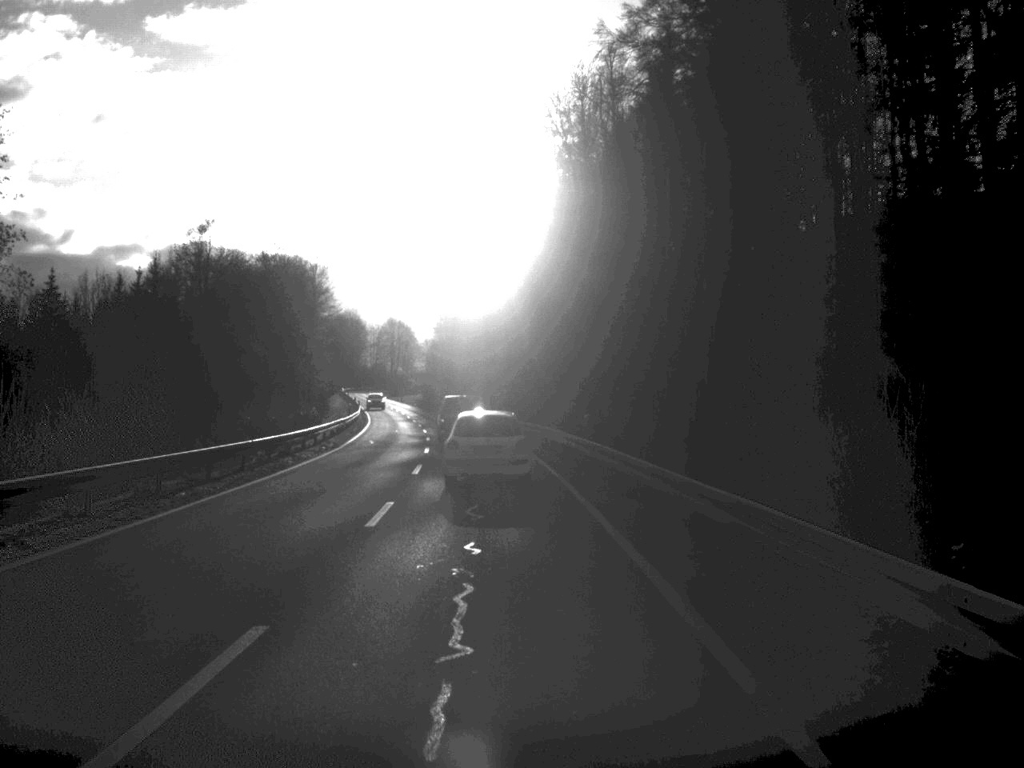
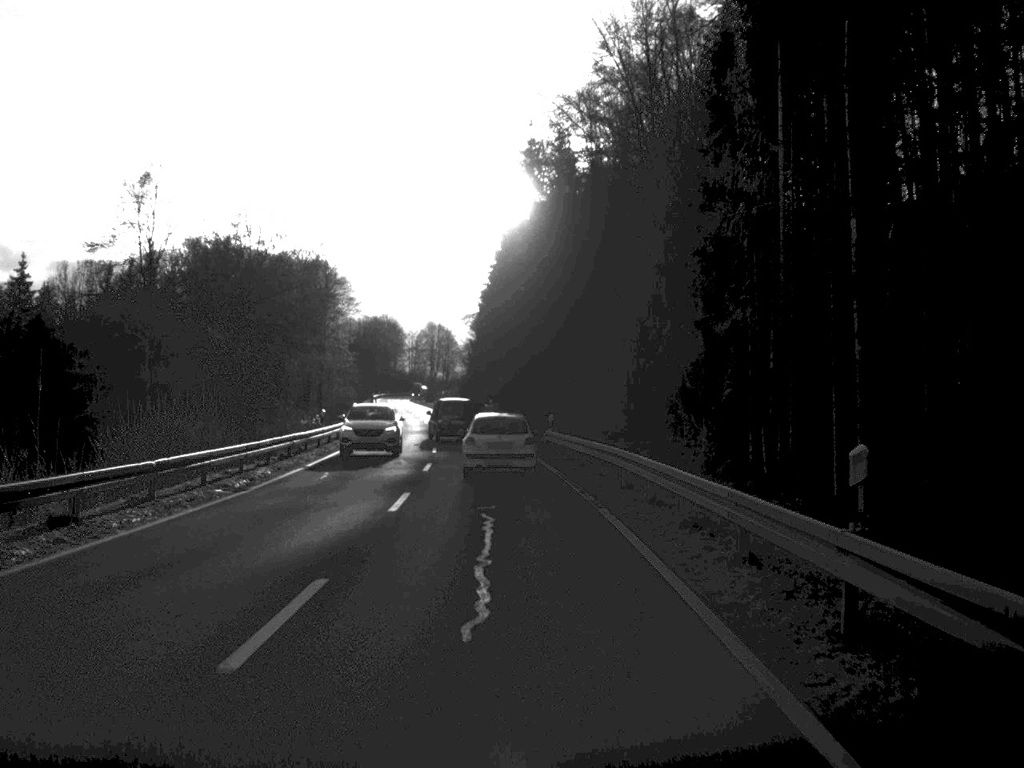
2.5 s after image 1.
(-0.4, +21.1) m; -2°
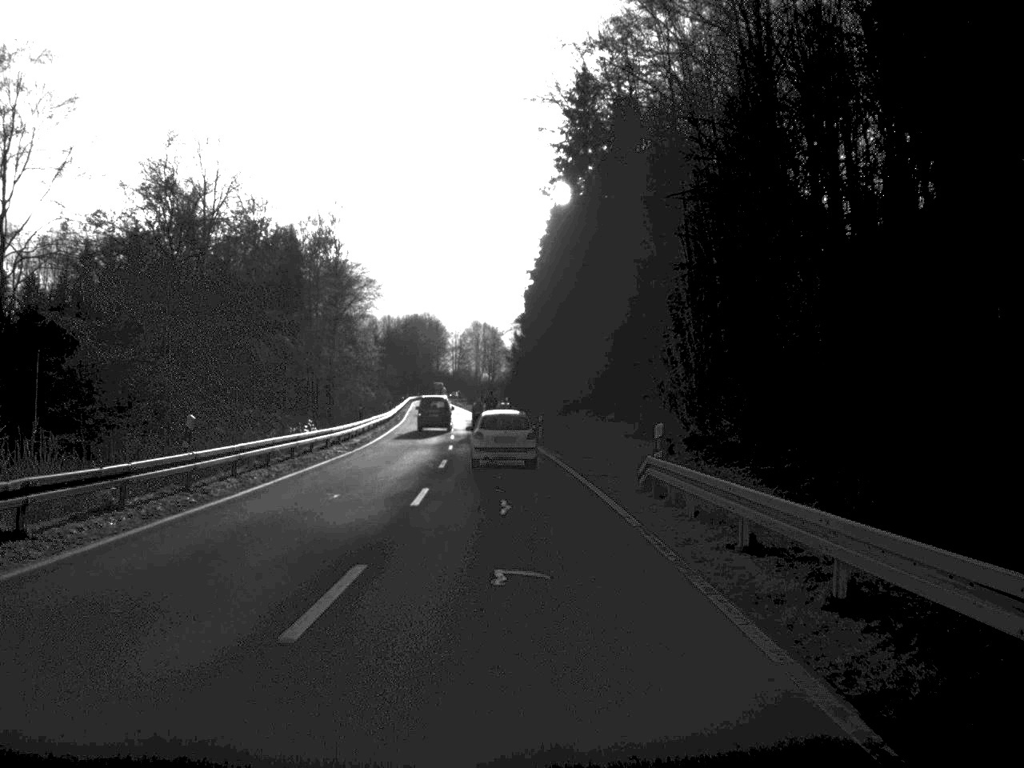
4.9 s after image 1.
(-0.5, +22.6) m; -2°
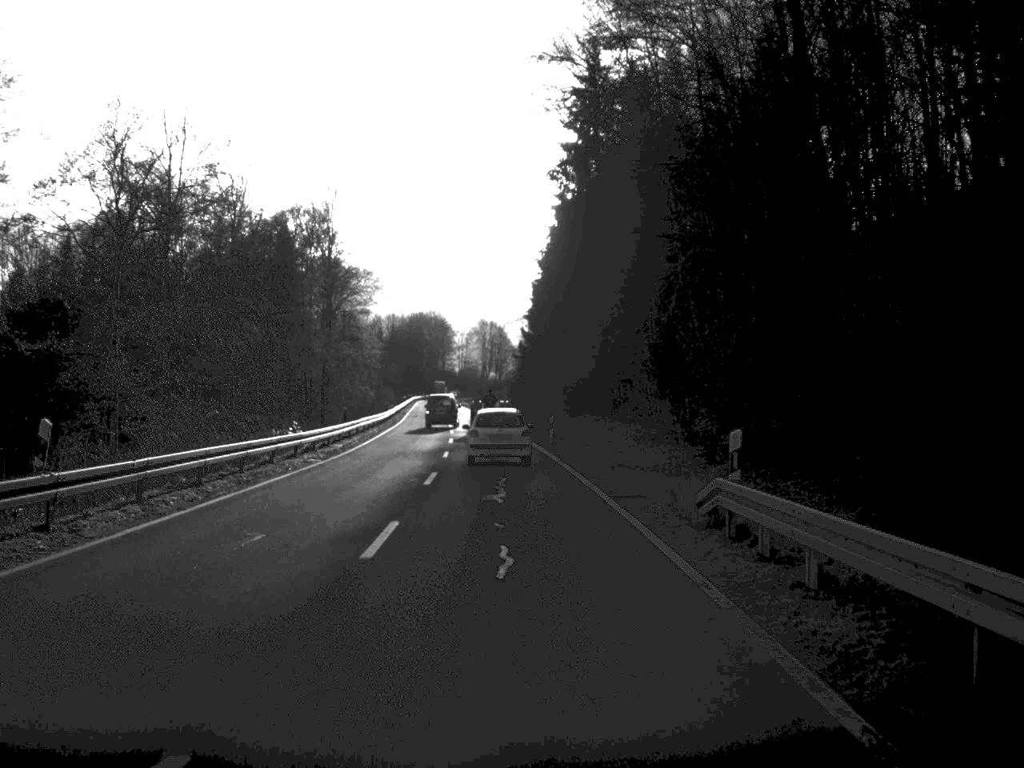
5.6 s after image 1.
(0.0, +7.0) m; 0°
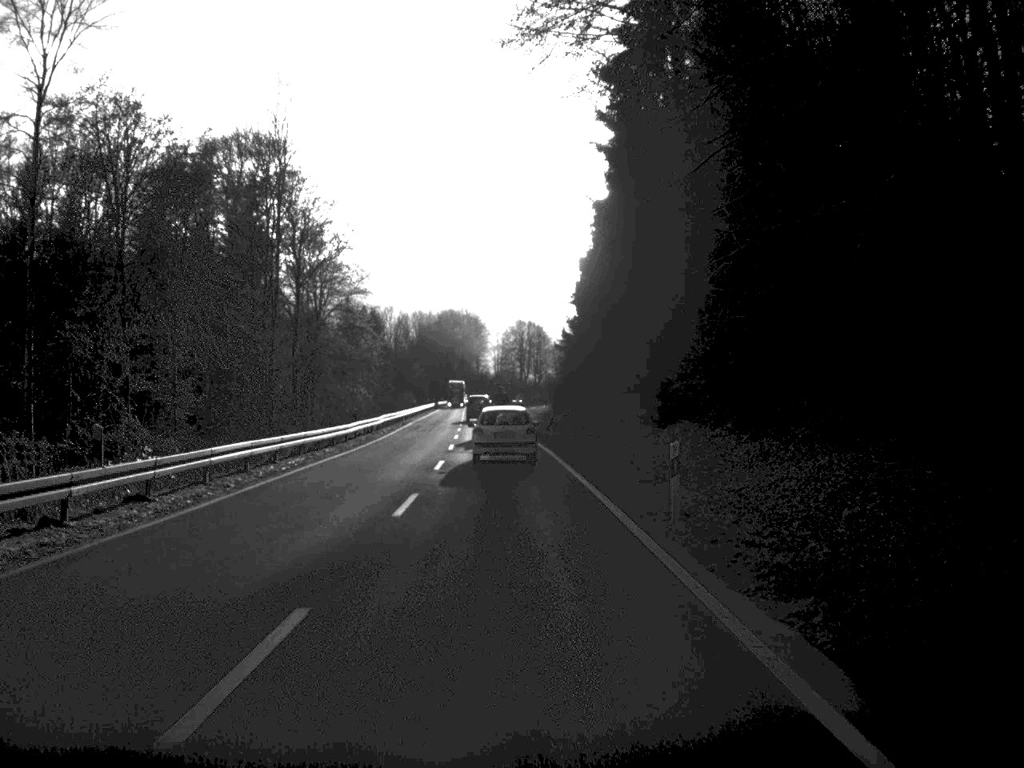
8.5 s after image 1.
(-0.5, +31.2) m; -2°
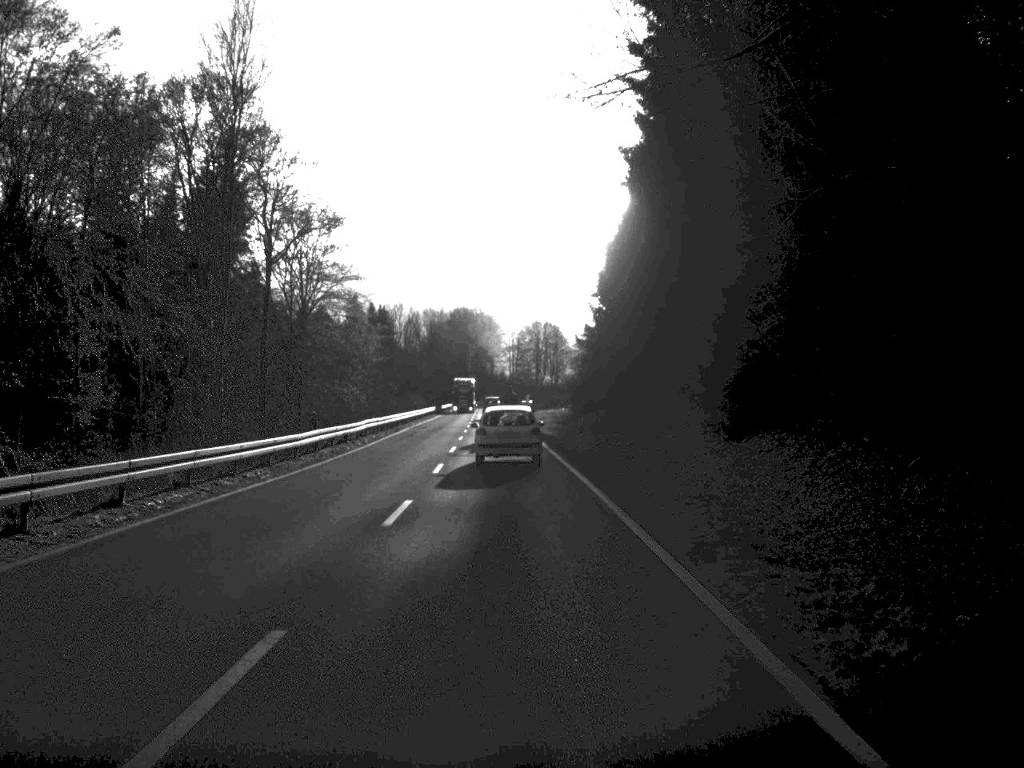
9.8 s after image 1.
(-0.1, +13.5) m; -1°
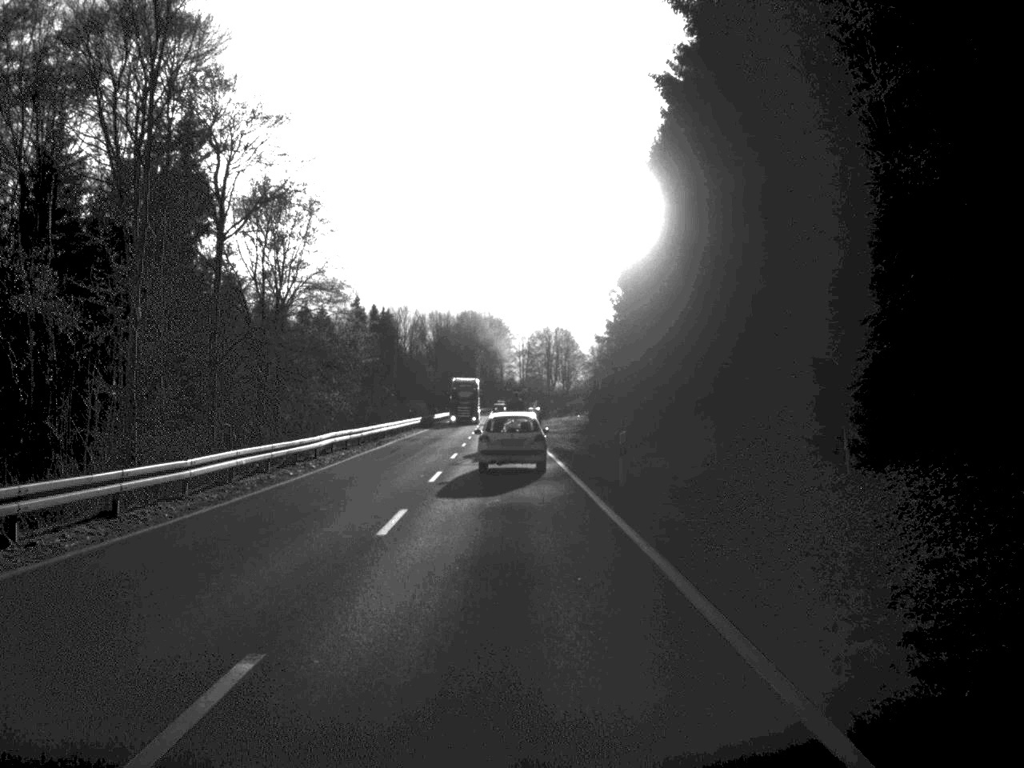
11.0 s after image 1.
(-0.1, +12.3) m; 0°
